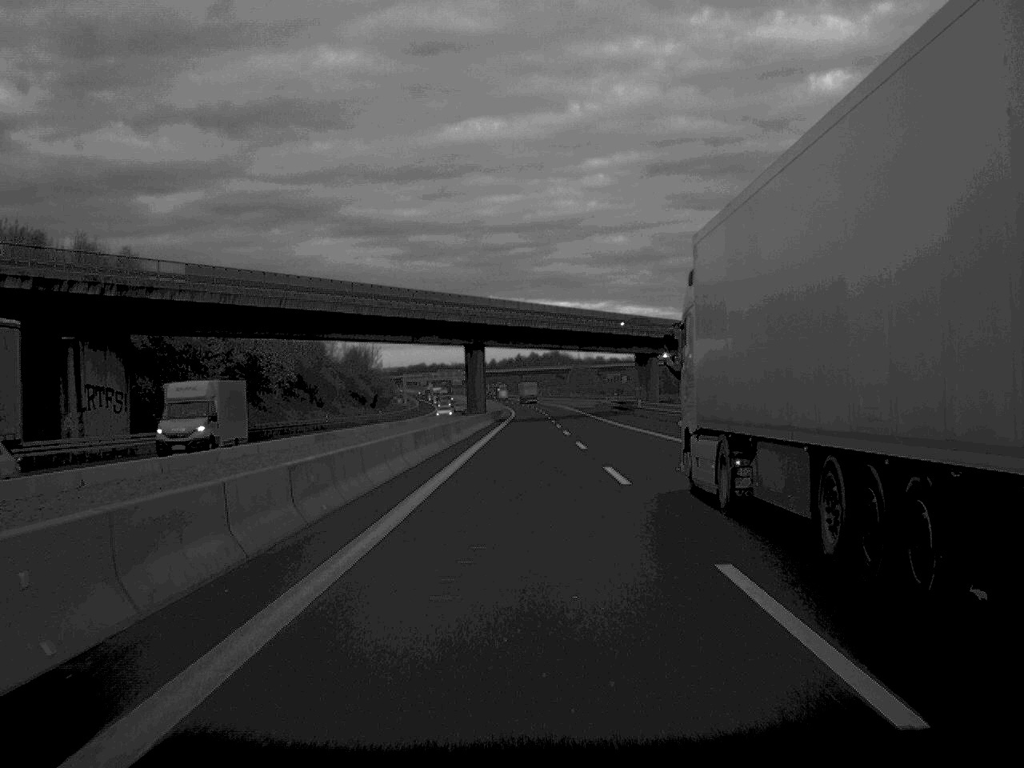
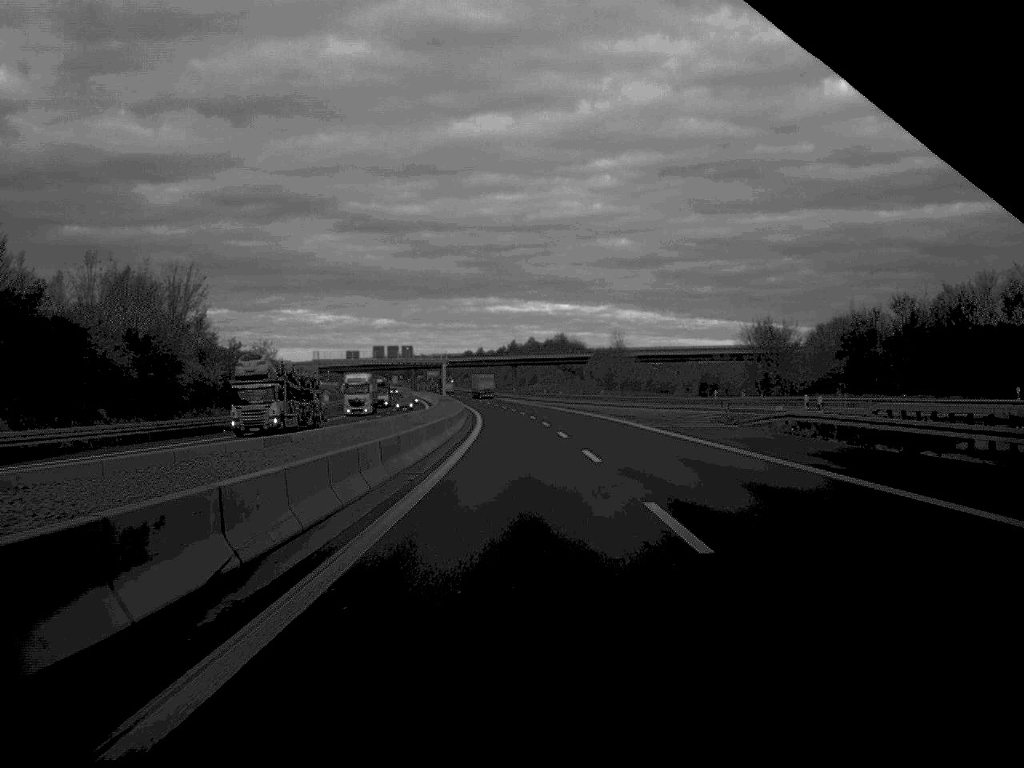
(+0.3, +118.0) m; 0°
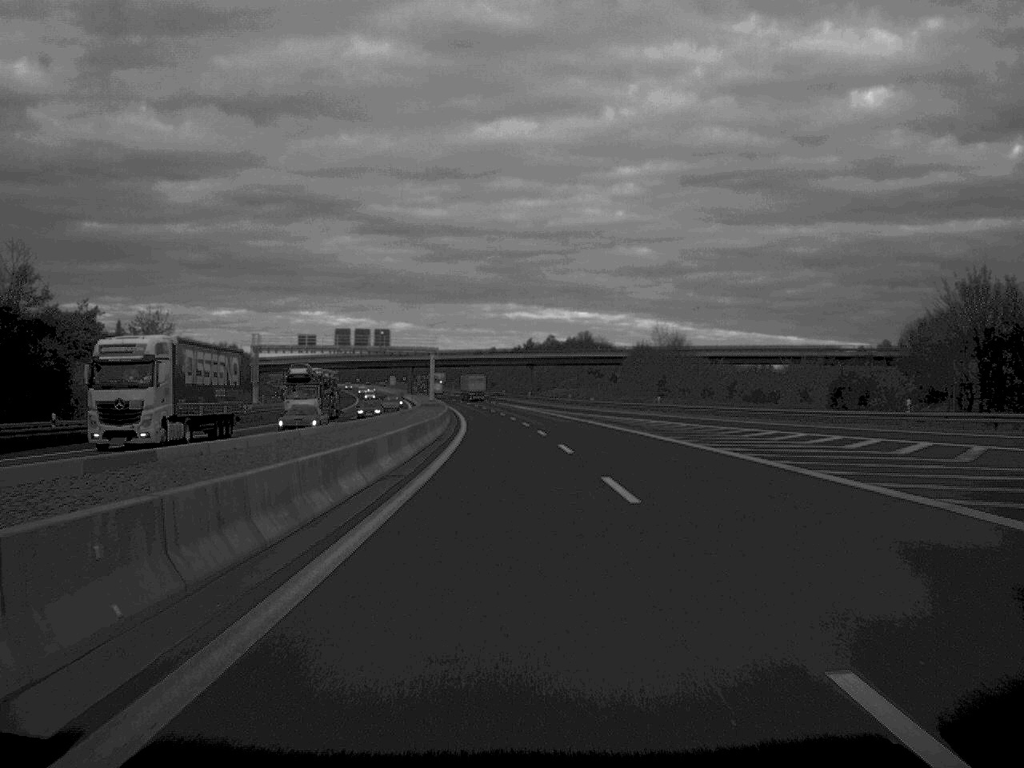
(-0.2, +47.2) m; -1°
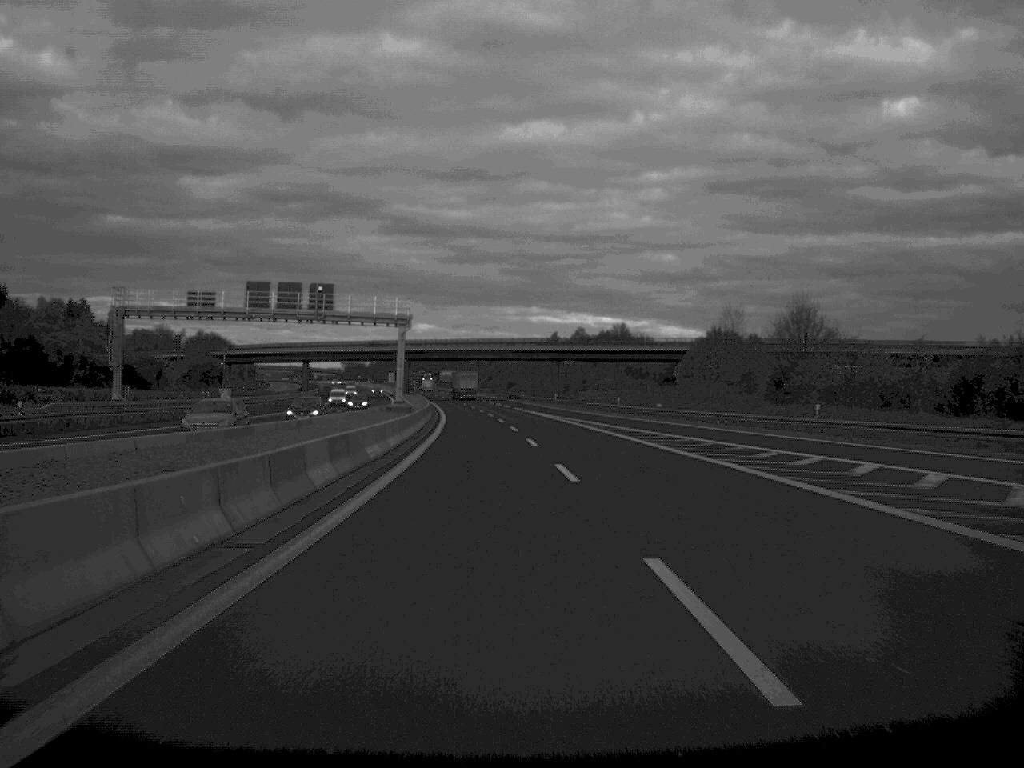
(-0.4, +48.2) m; -1°
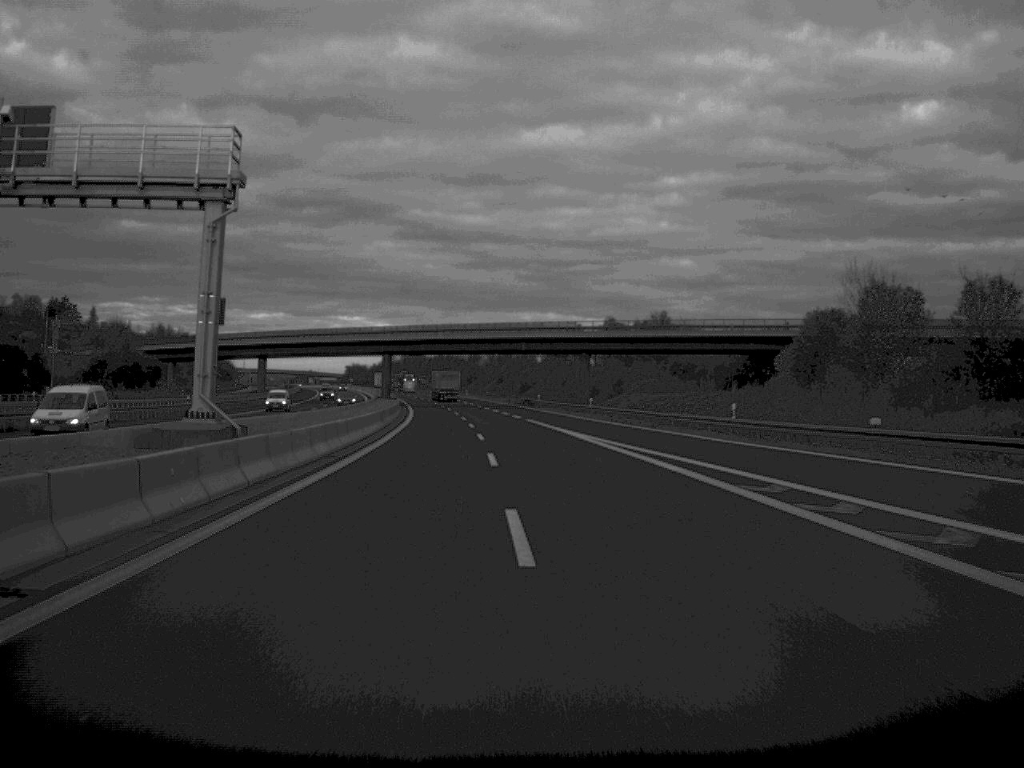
(-0.3, +48.1) m; -1°
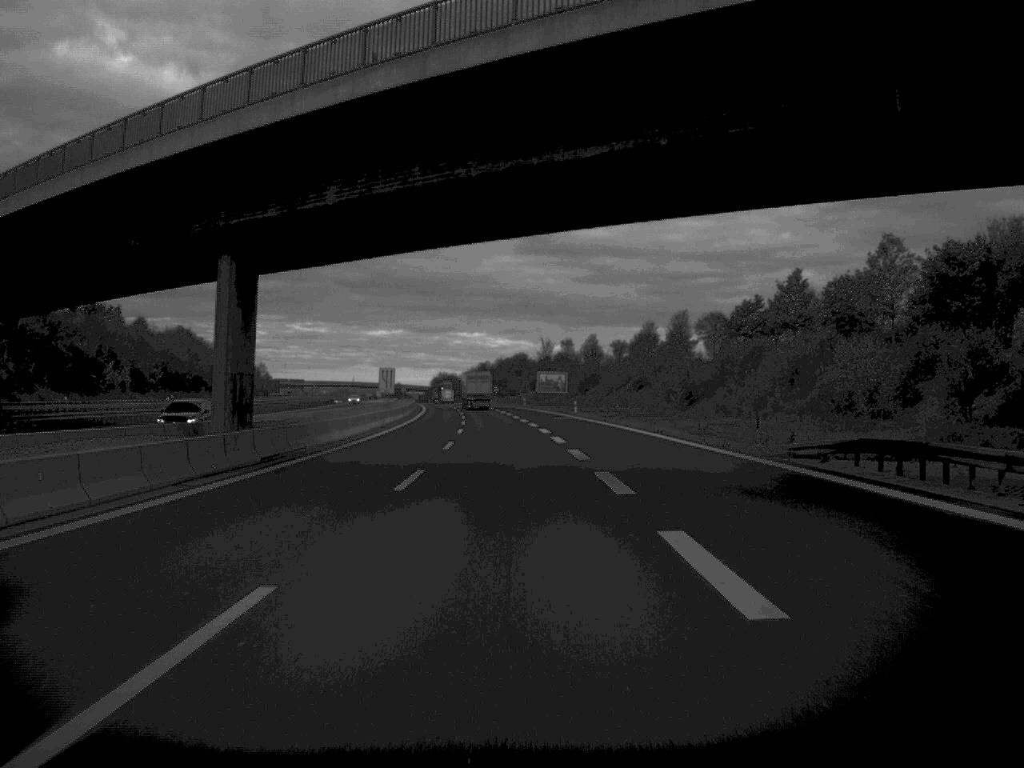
(-4.5, +115.1) m; -5°
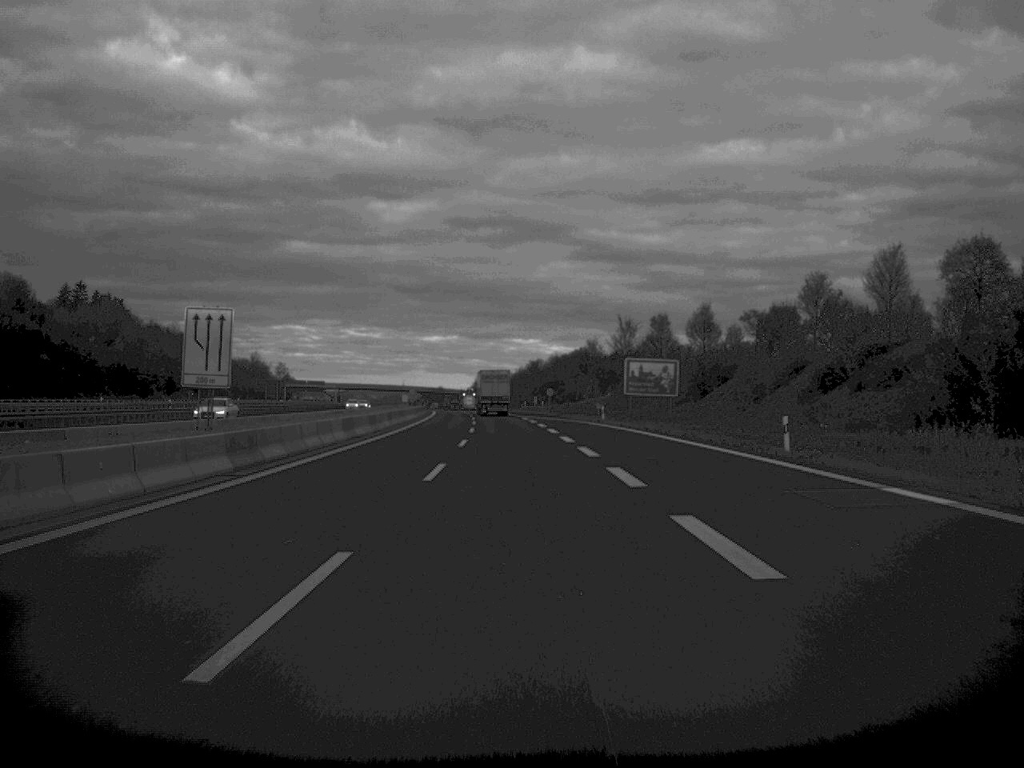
(-1.5, +68.6) m; -2°
